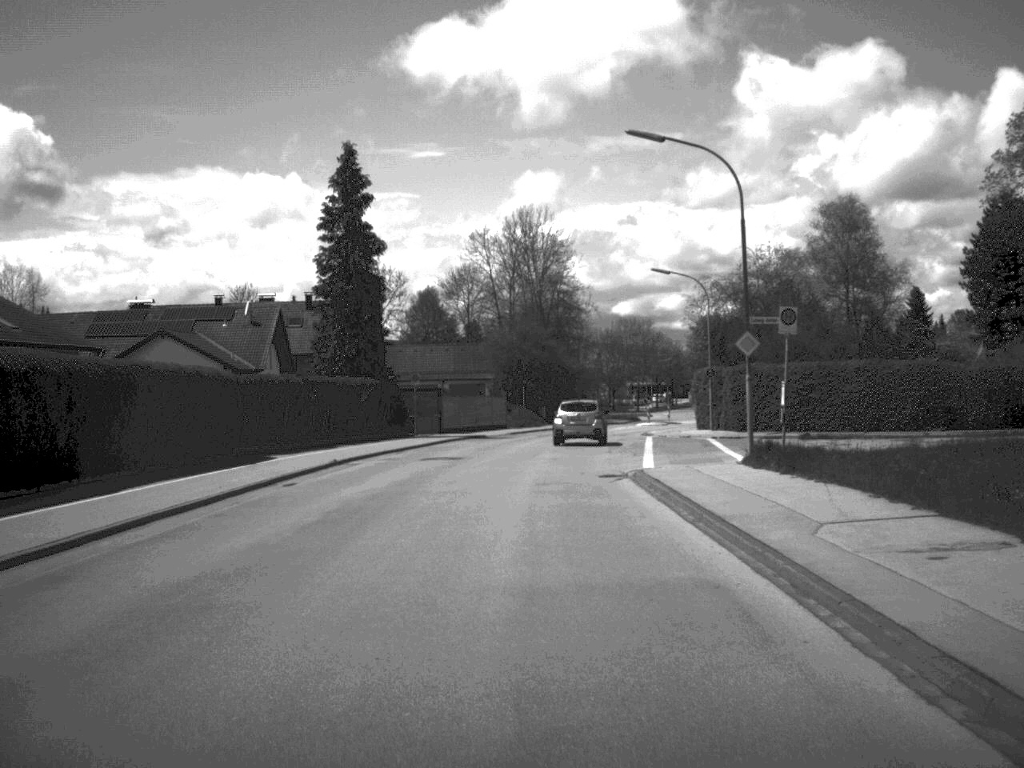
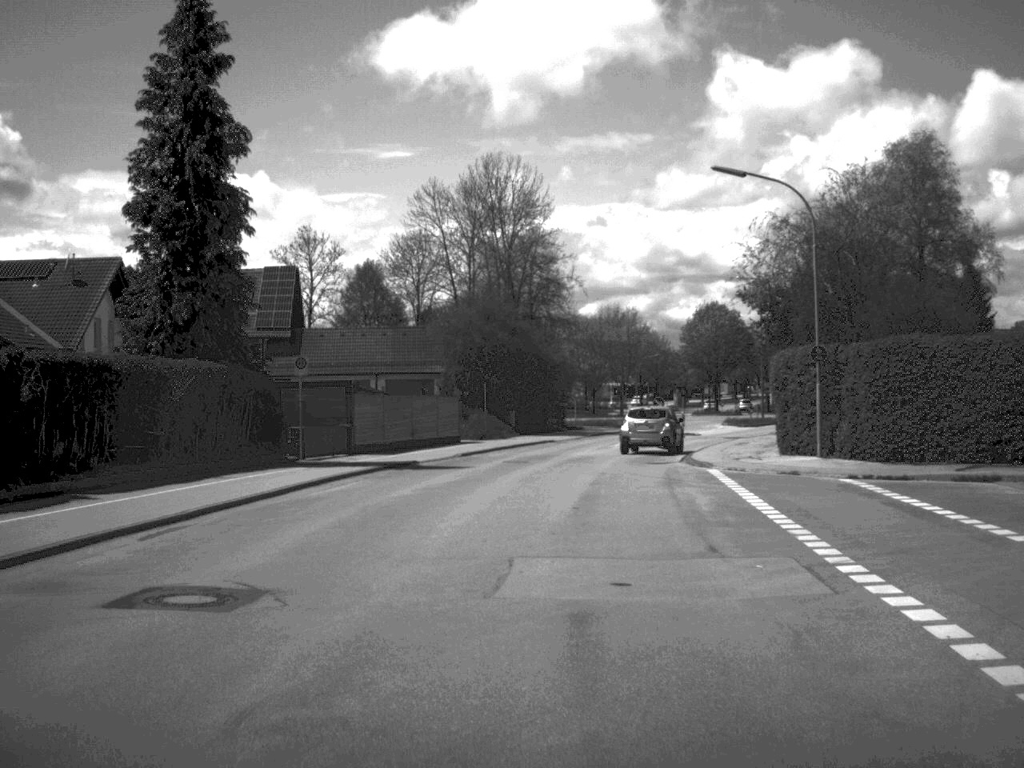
(+0.1, +24.5) m; +2°
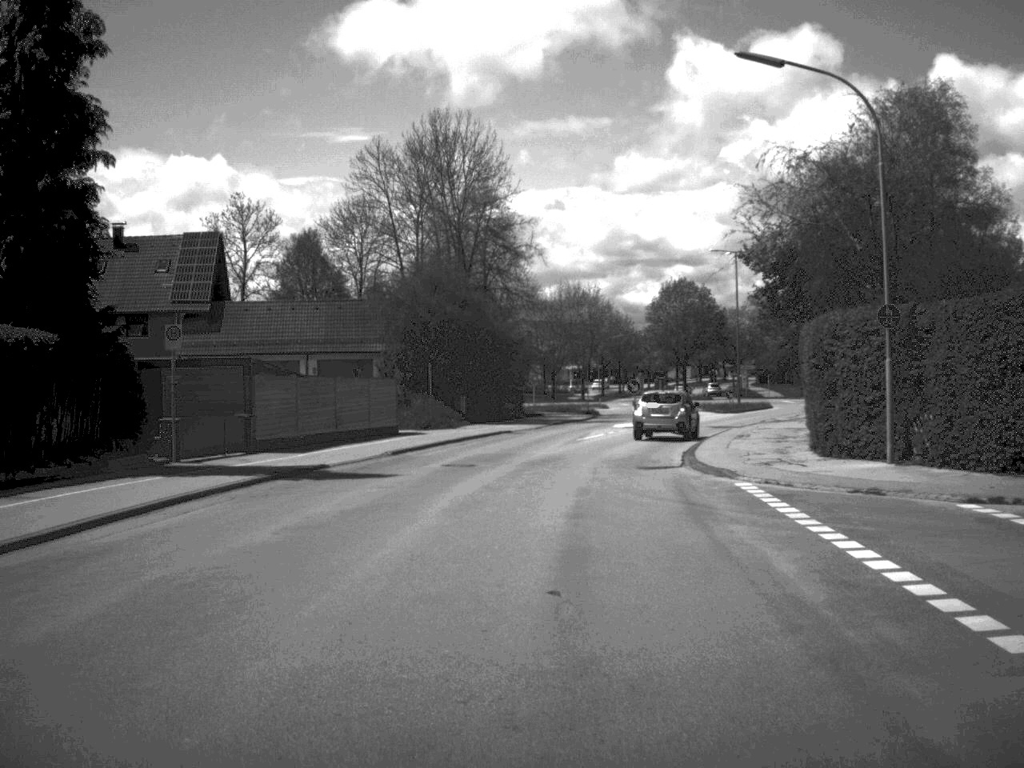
(+0.2, +9.2) m; +2°
